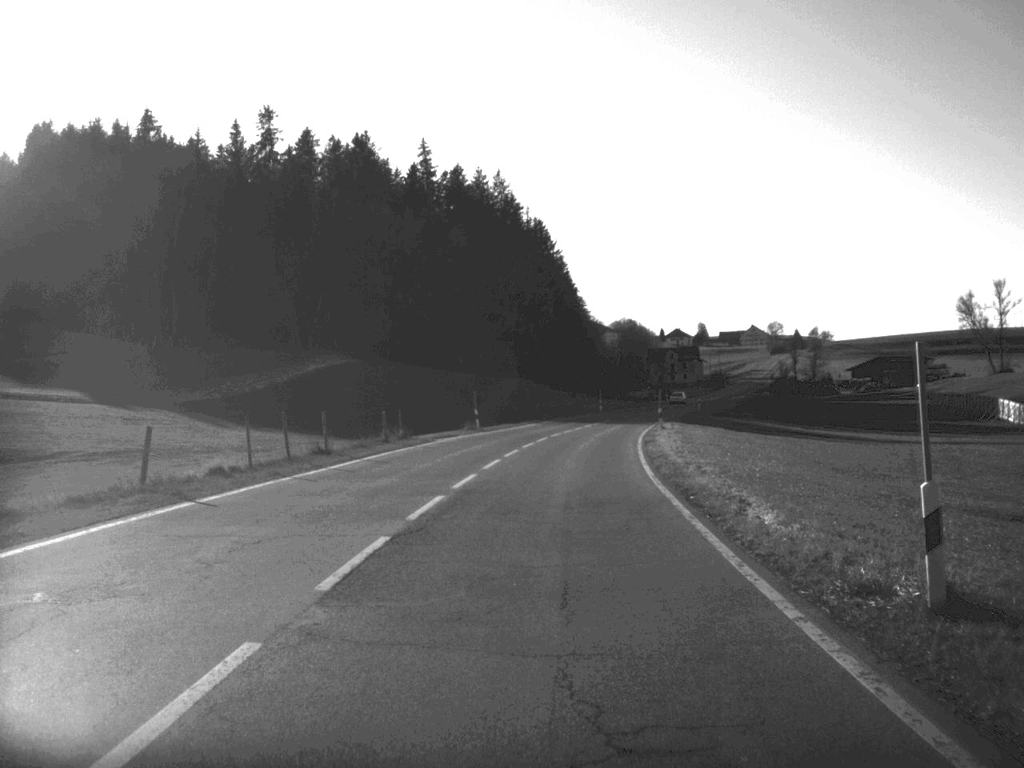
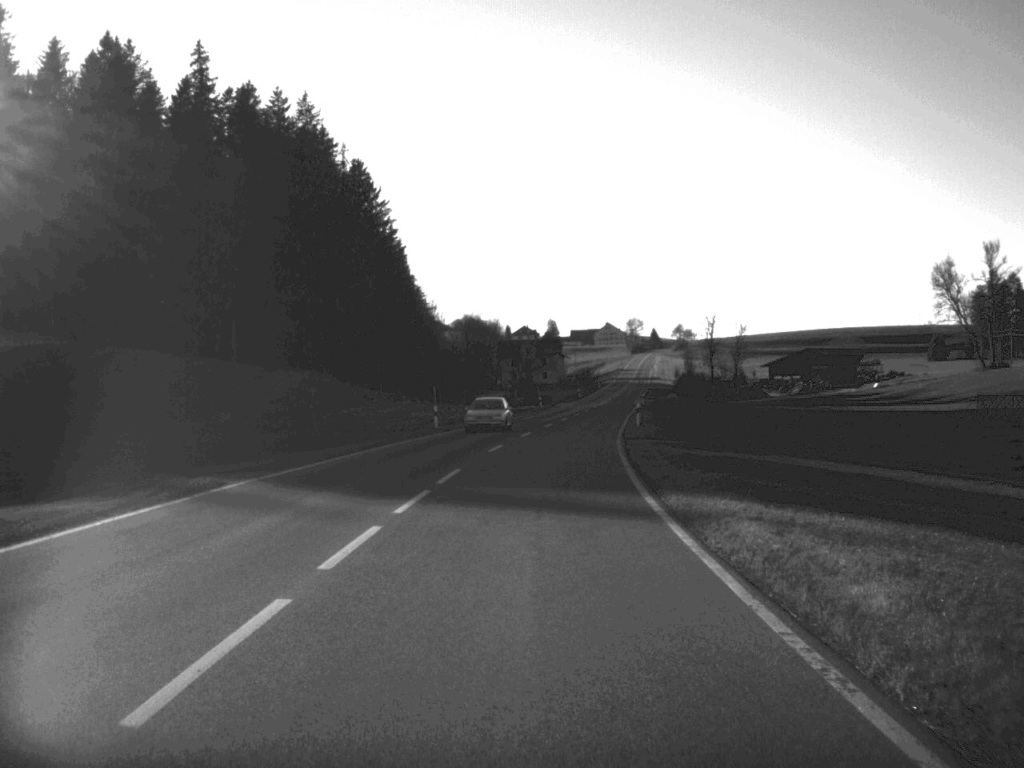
(+3.7, +58.2) m; +7°
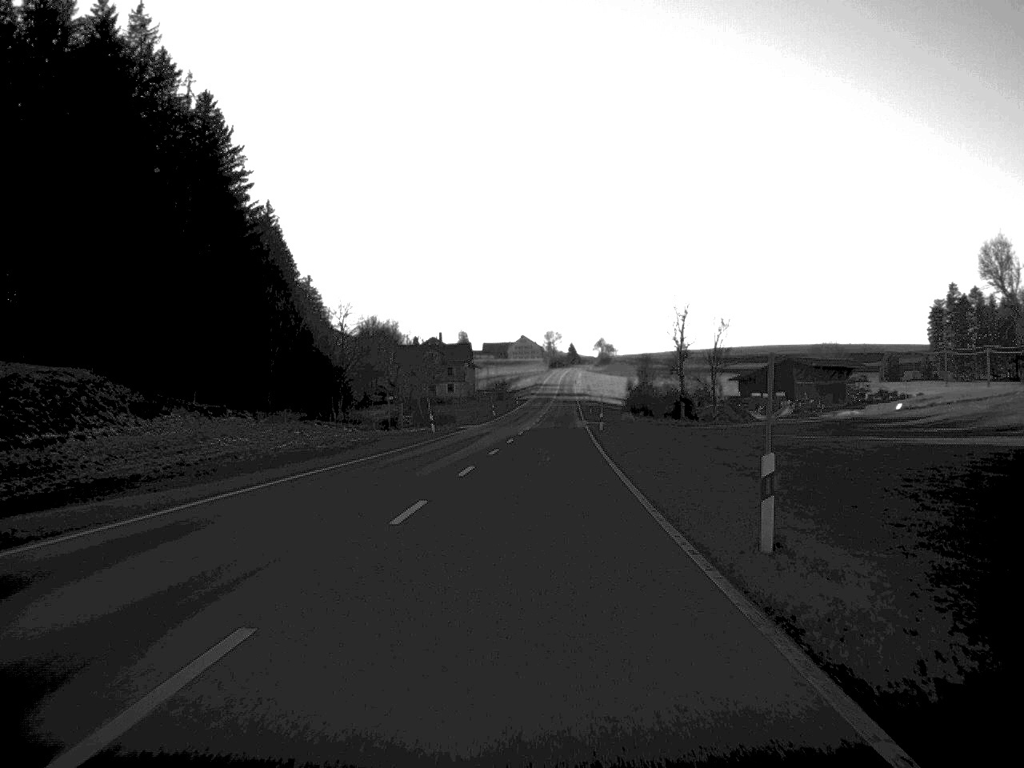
(+1.5, +42.4) m; +4°
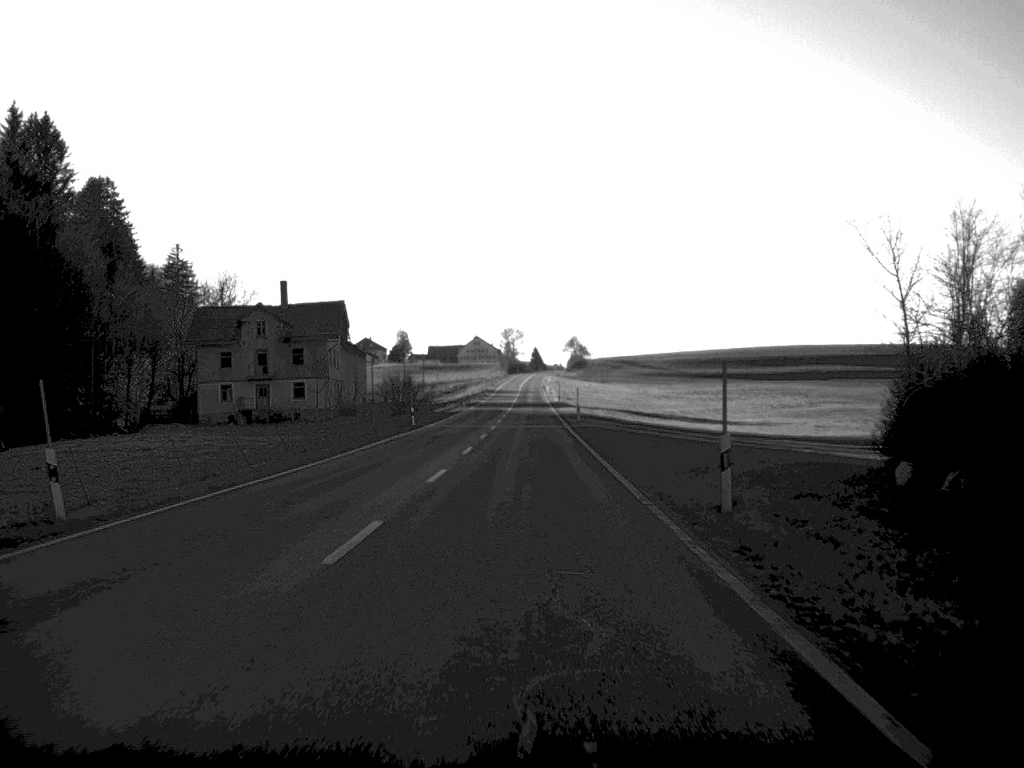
(+2.6, +100.2) m; +2°
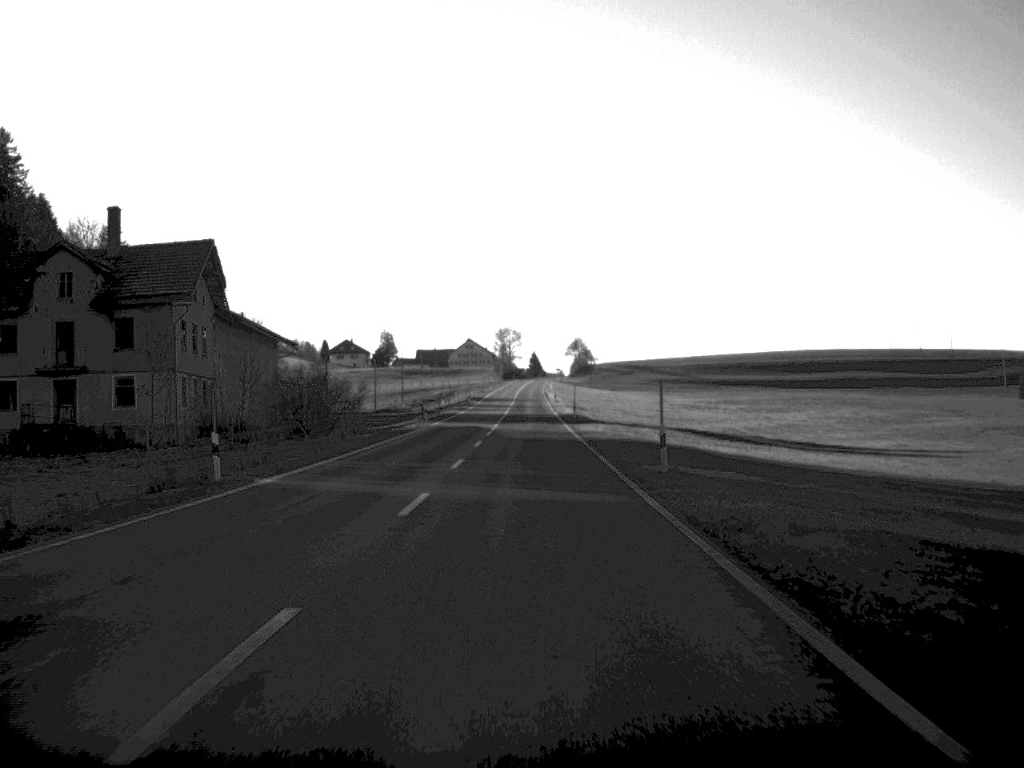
(0.0, +42.9) m; 0°
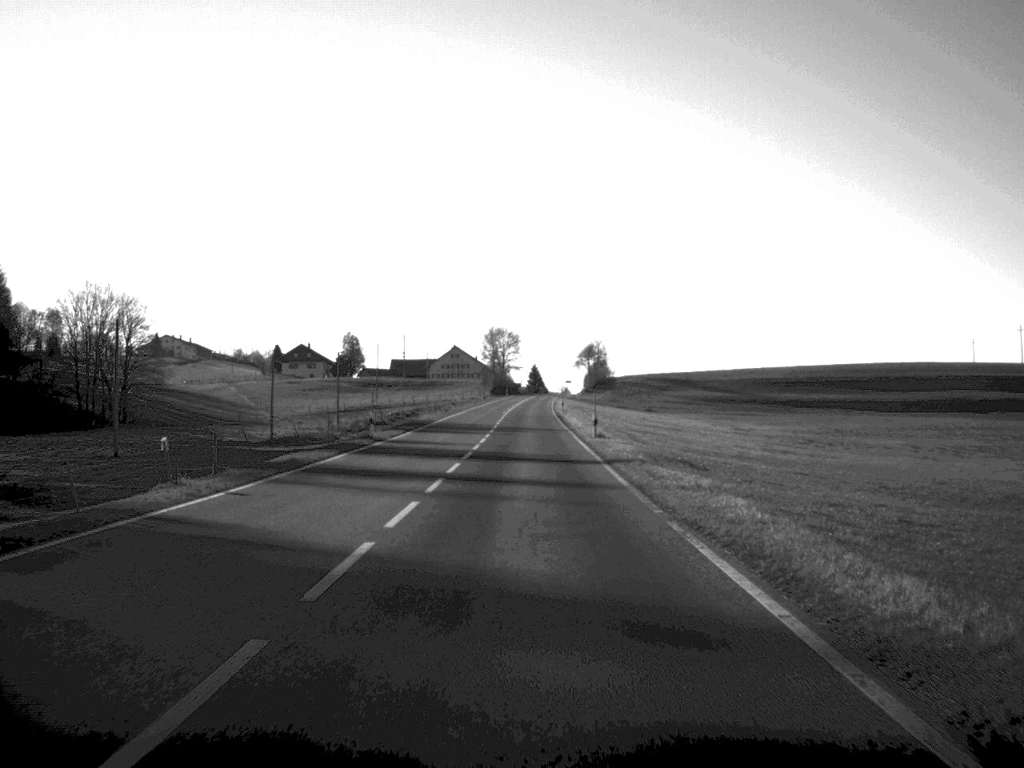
(+0.1, +79.2) m; 0°
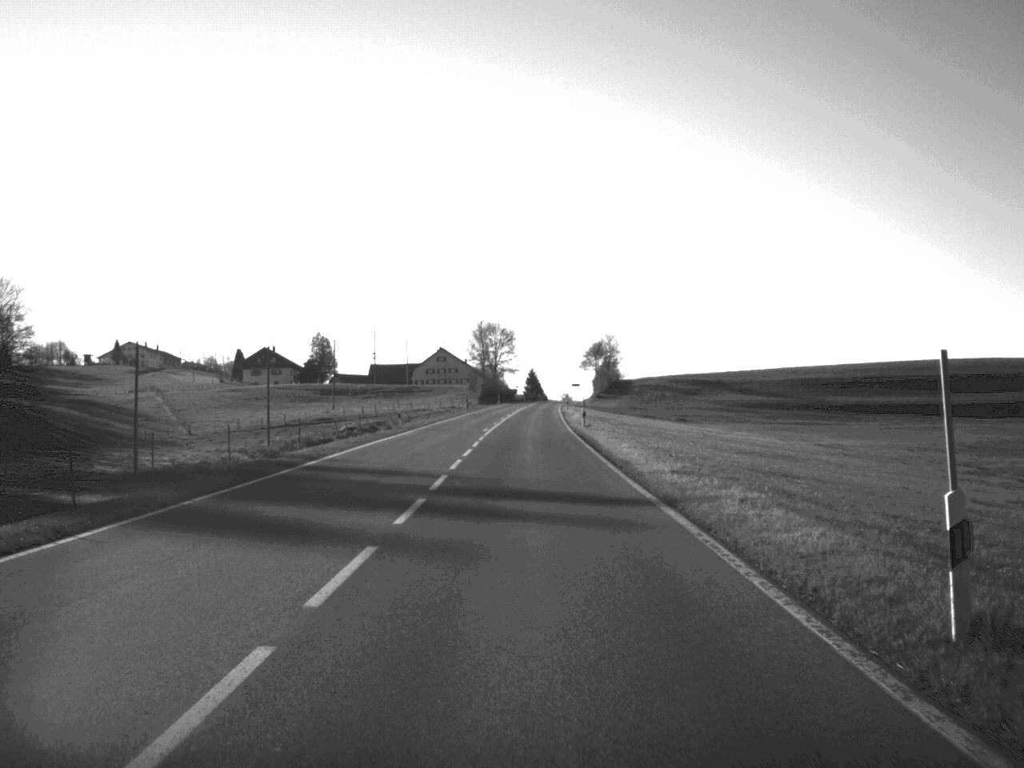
(0.0, +41.6) m; 0°
